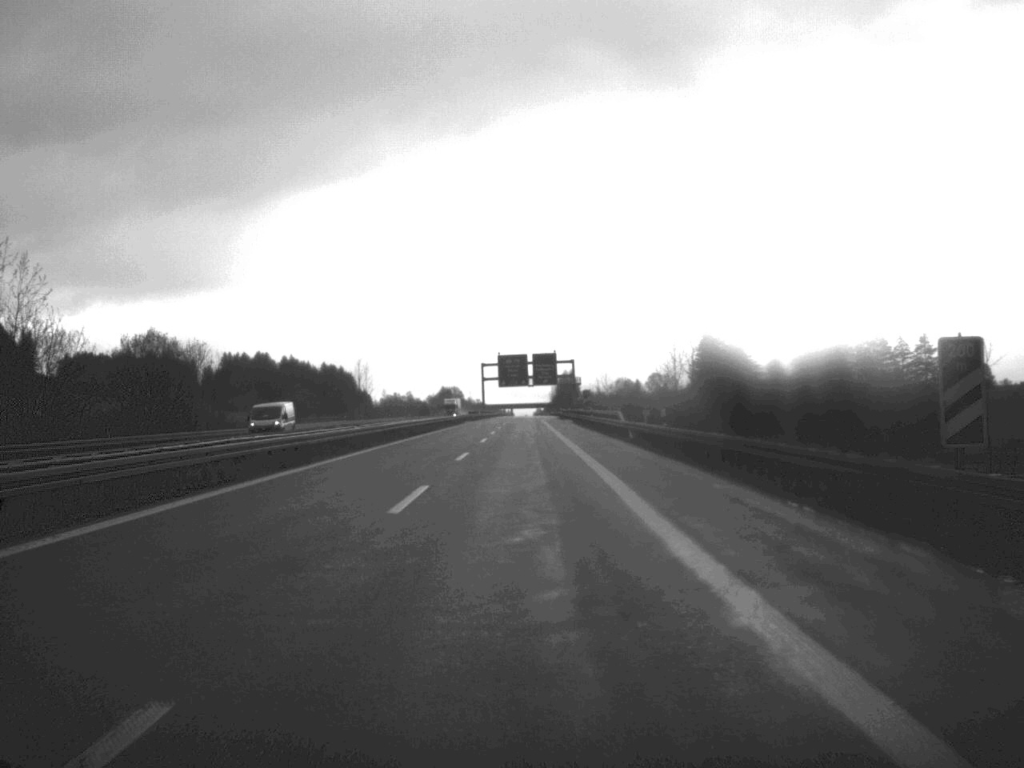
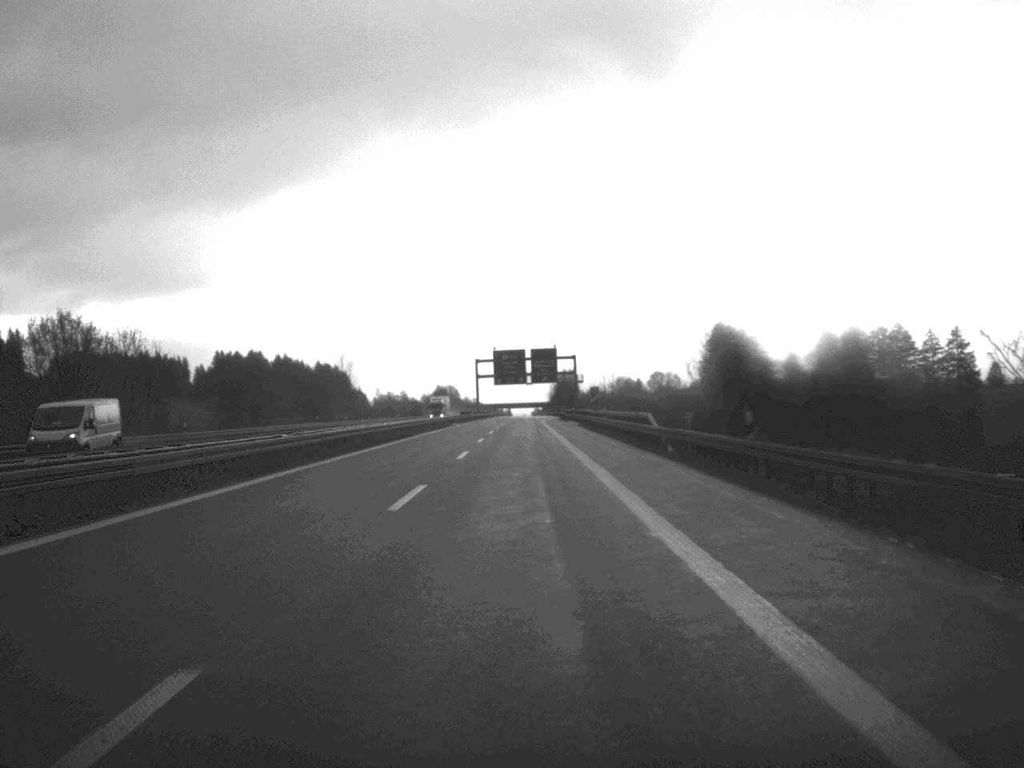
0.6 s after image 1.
(0.0, +17.0) m; 0°
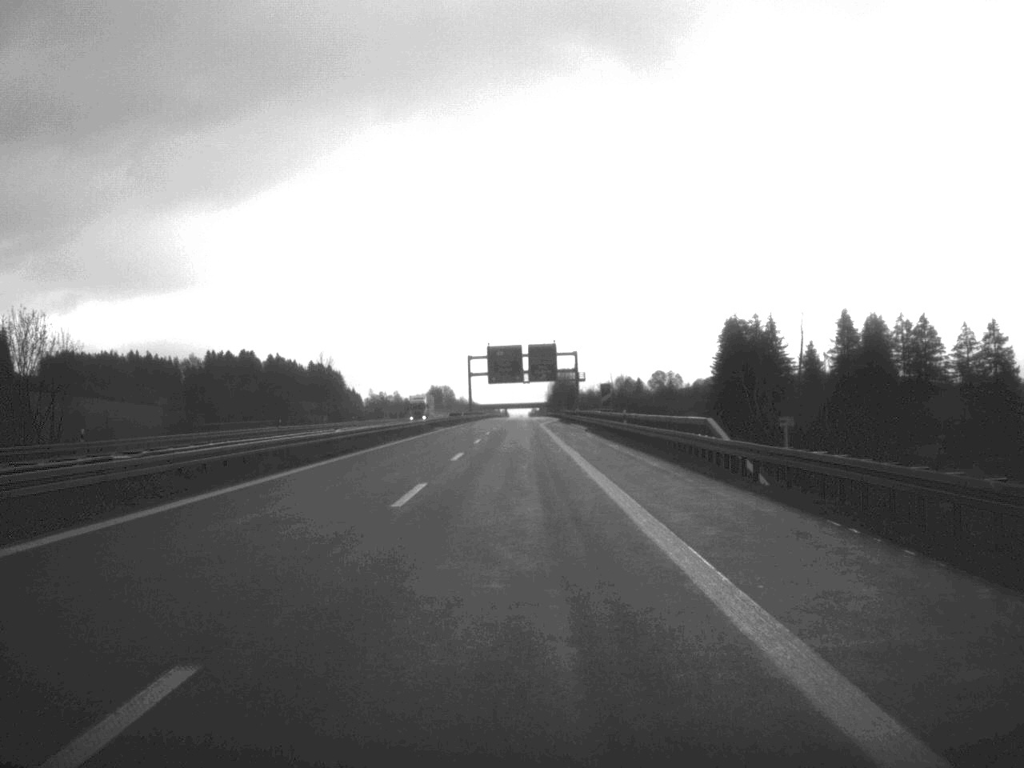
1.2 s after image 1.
(0.0, +17.0) m; 0°
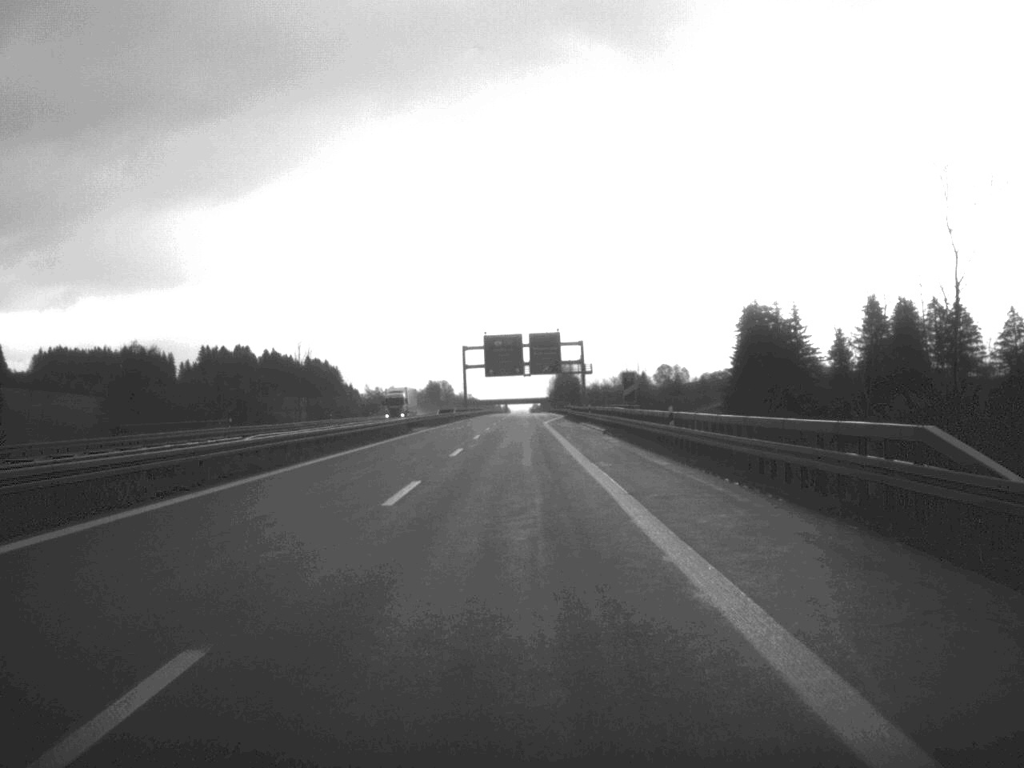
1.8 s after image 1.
(0.0, +17.8) m; 0°
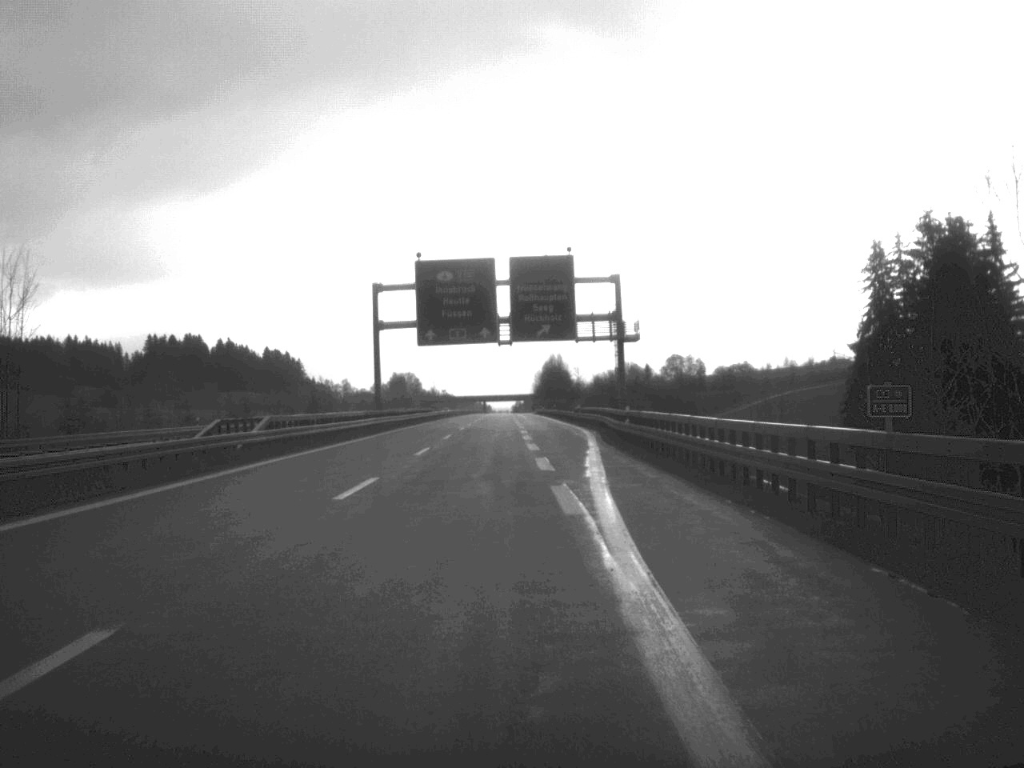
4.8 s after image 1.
(+0.2, +87.9) m; +1°
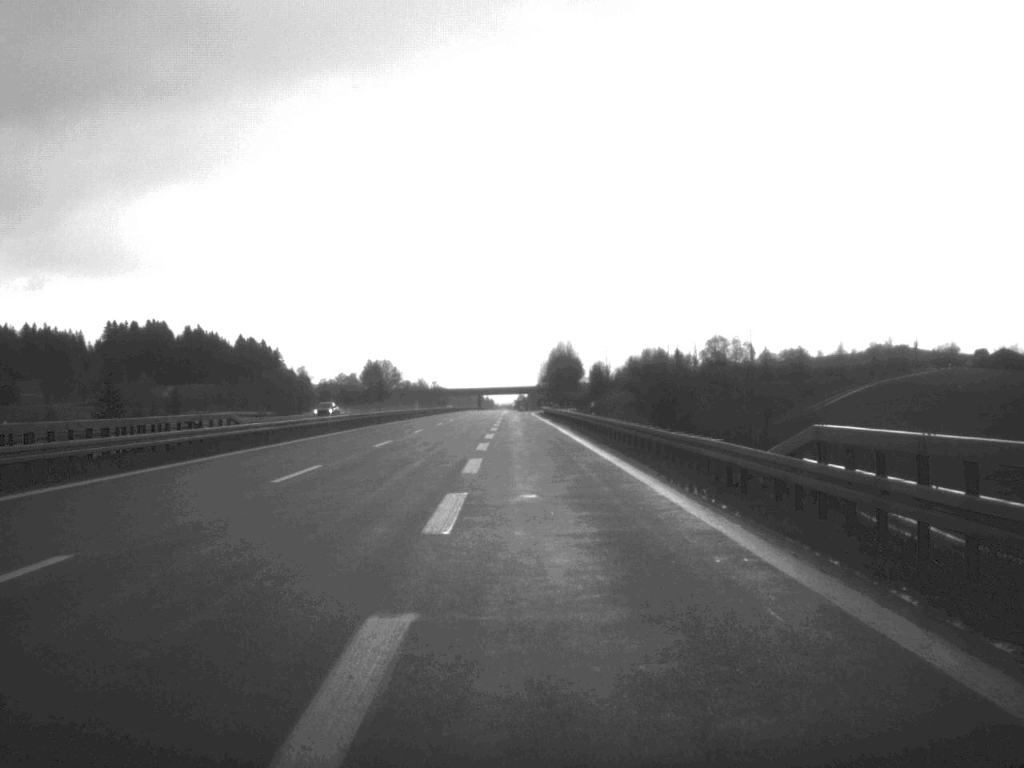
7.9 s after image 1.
(+0.3, +85.1) m; 0°
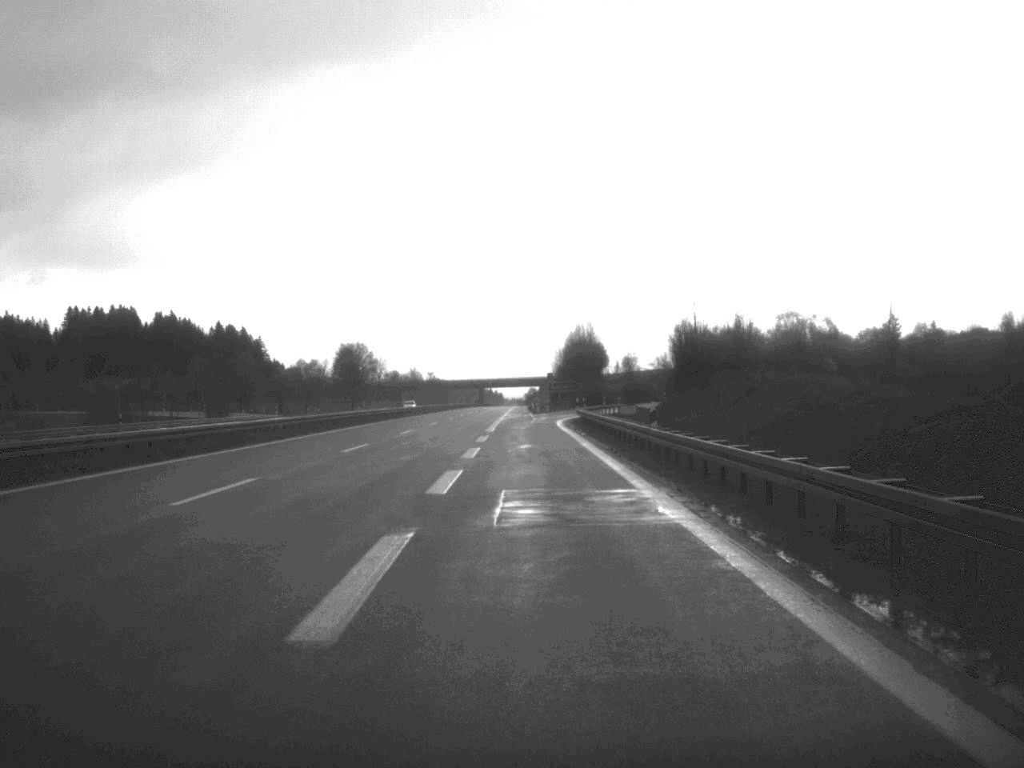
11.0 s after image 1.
(-0.6, +77.4) m; -1°
